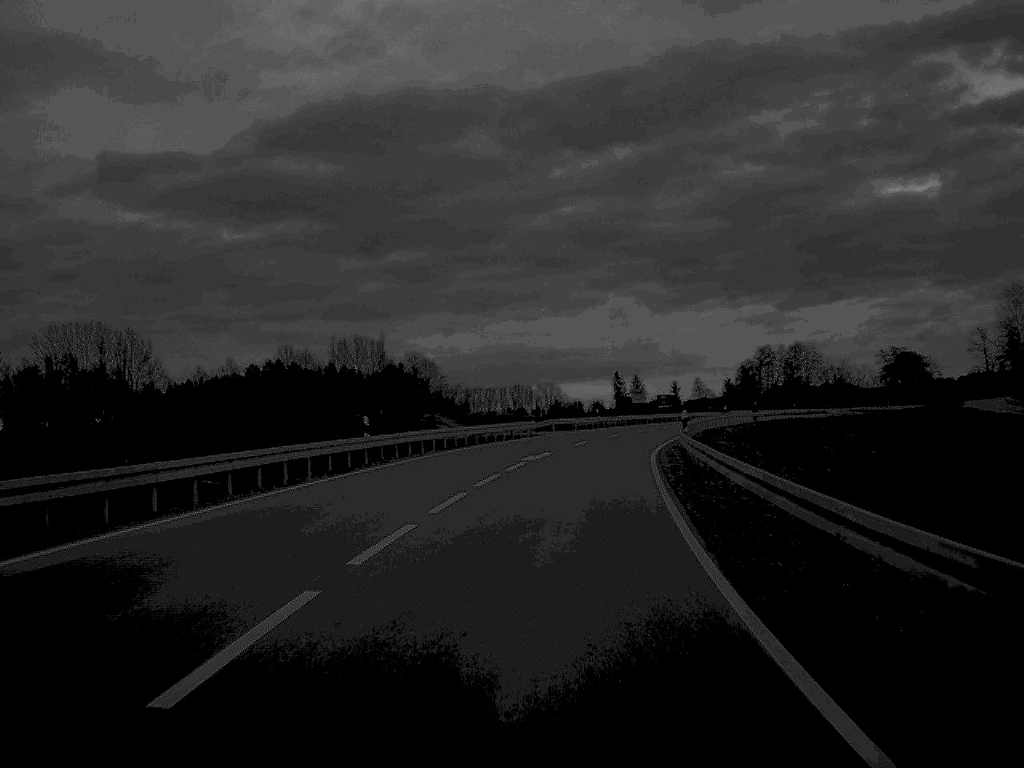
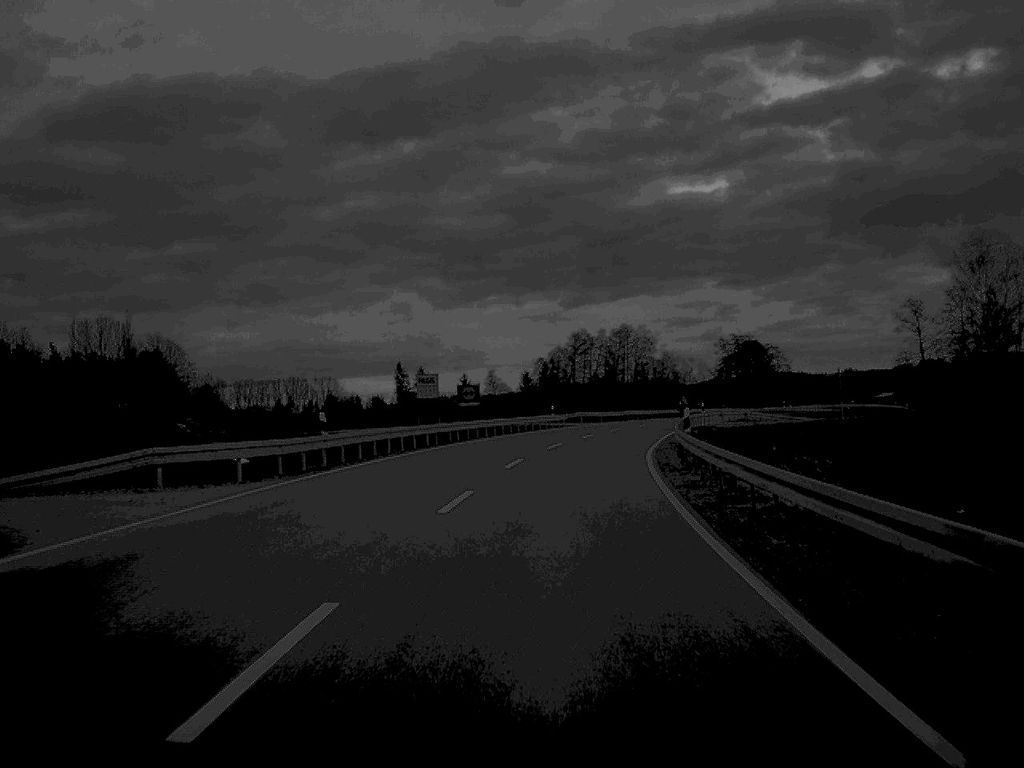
(+4.4, +54.6) m; +10°
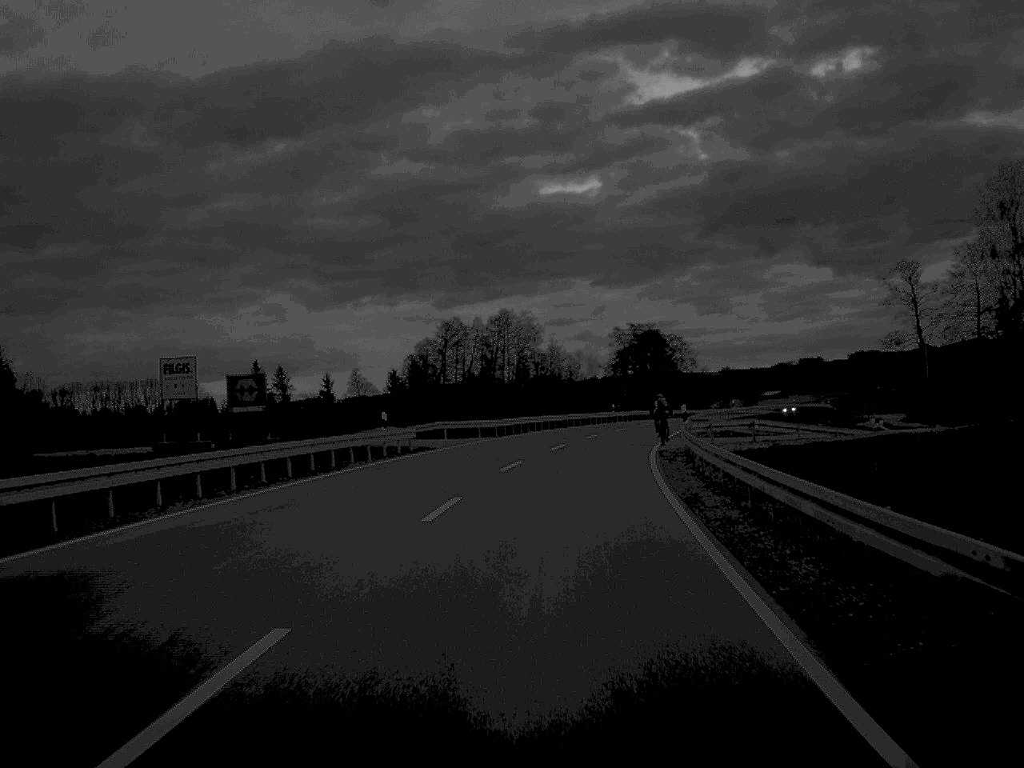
(+1.9, +36.4) m; +6°
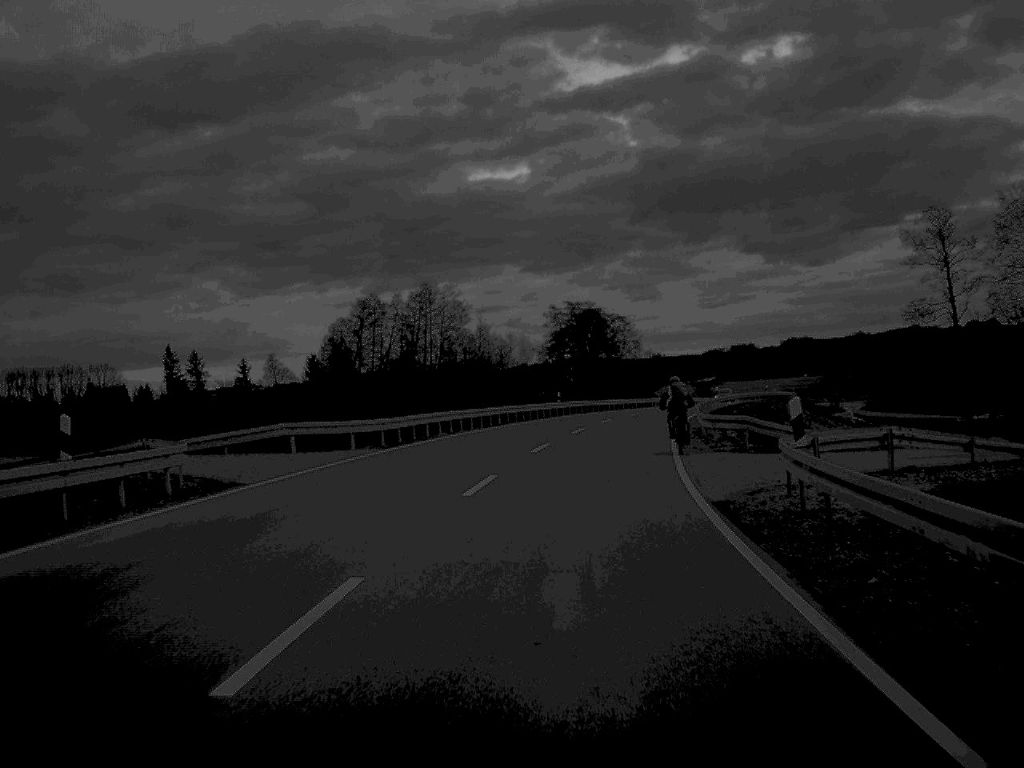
(+0.6, +21.8) m; +3°
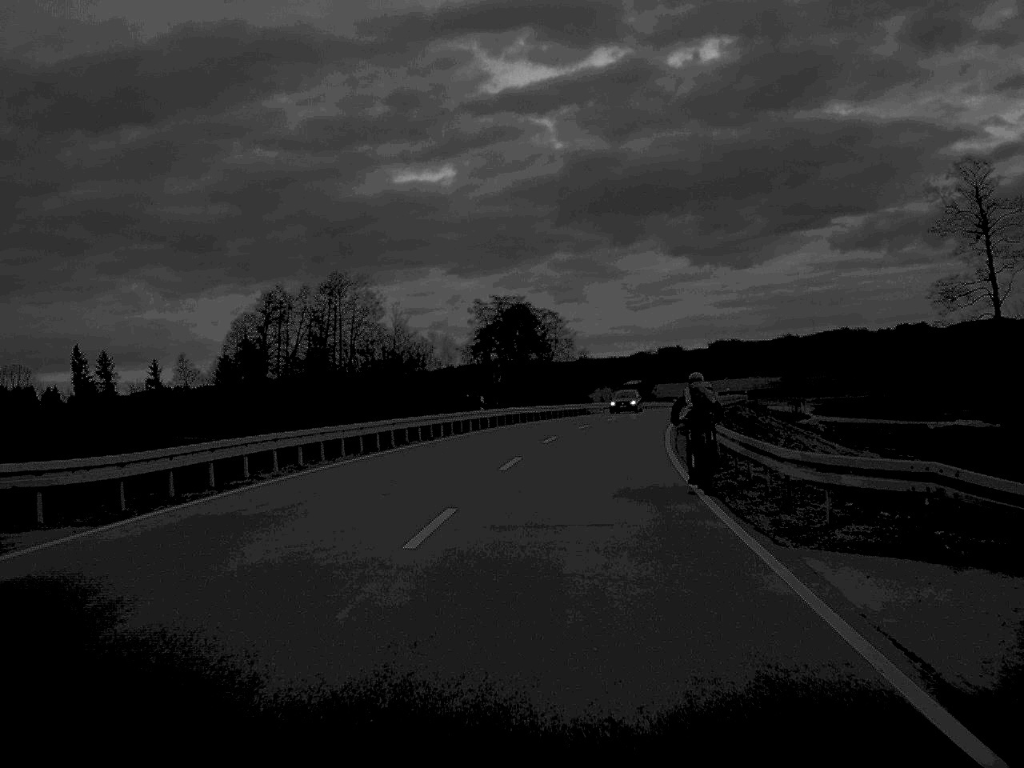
(+0.5, +17.5) m; +3°
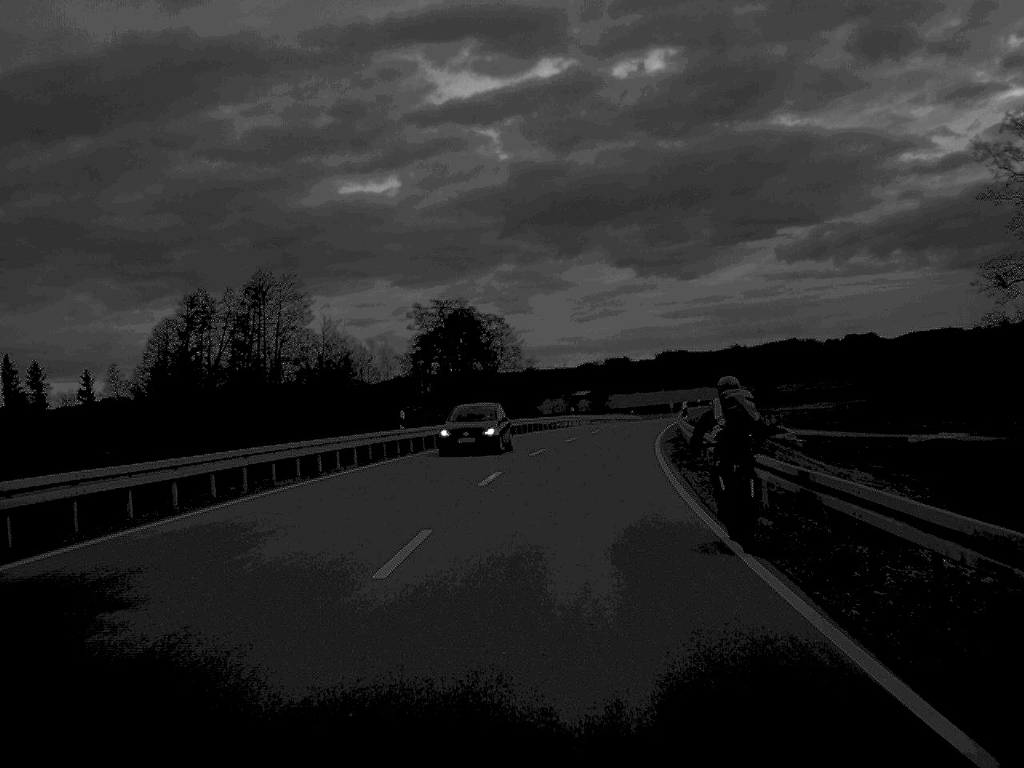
(+0.3, +12.8) m; +2°
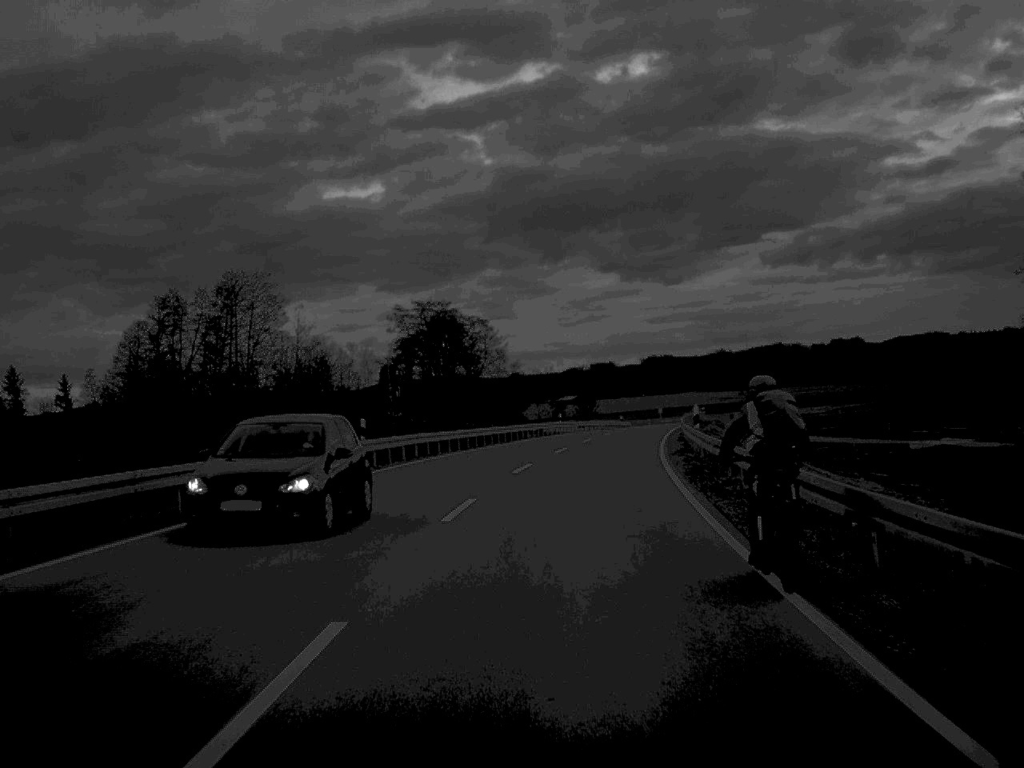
(0.0, +6.0) m; +1°
